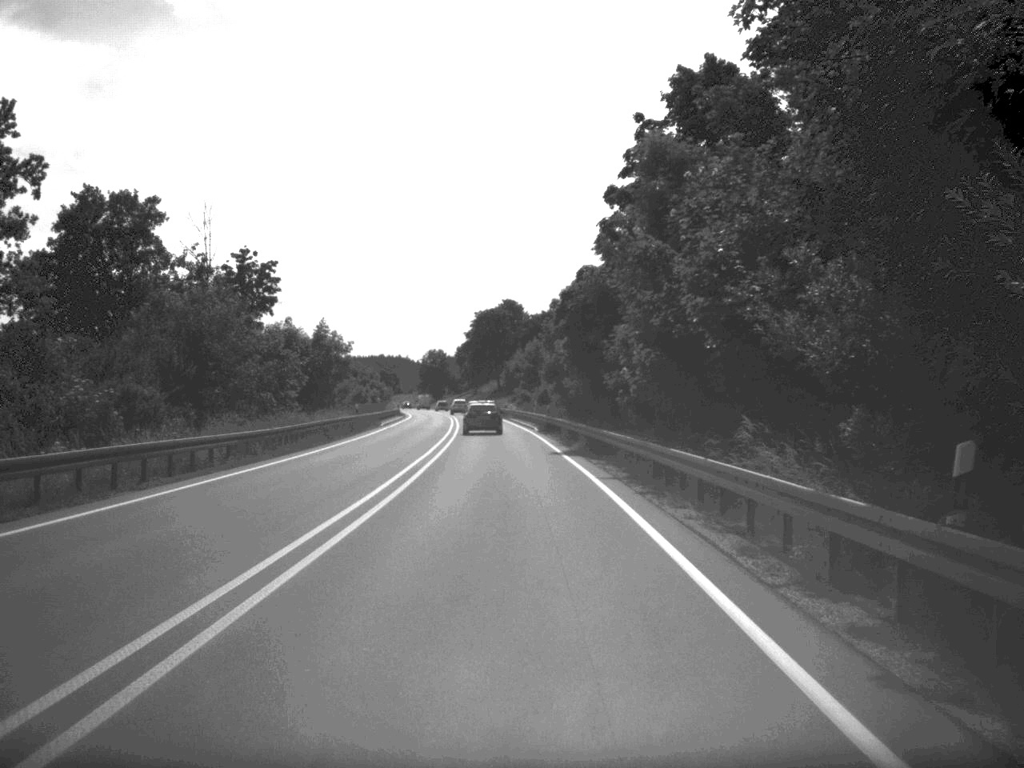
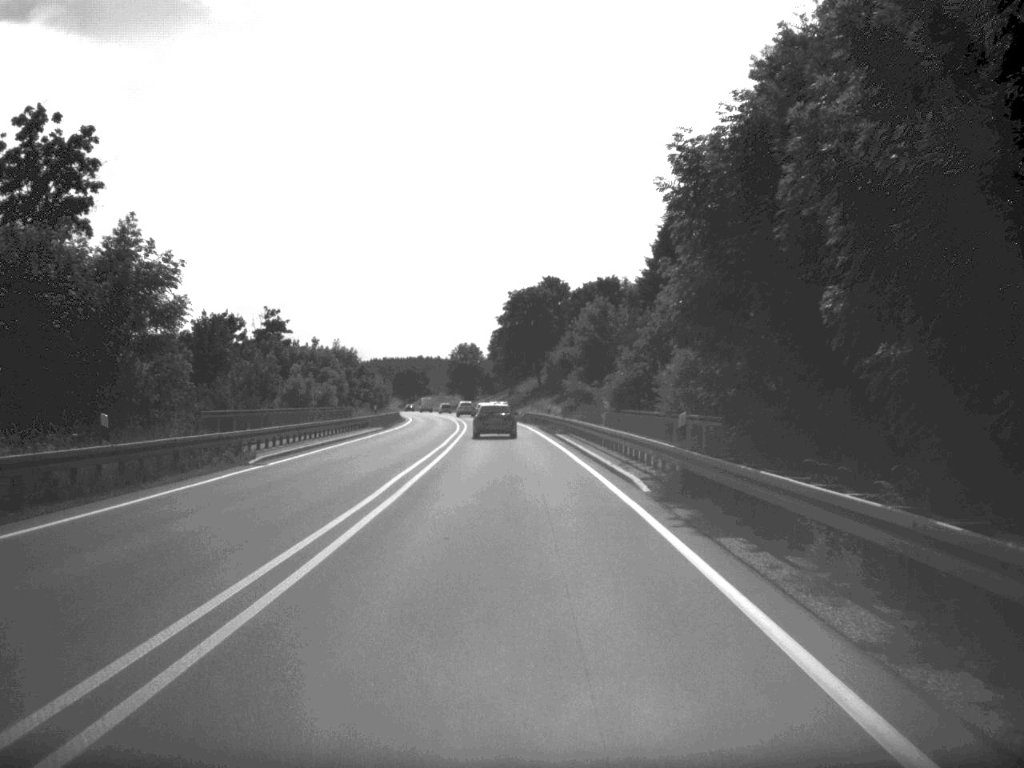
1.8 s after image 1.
(-0.7, +44.2) m; -2°
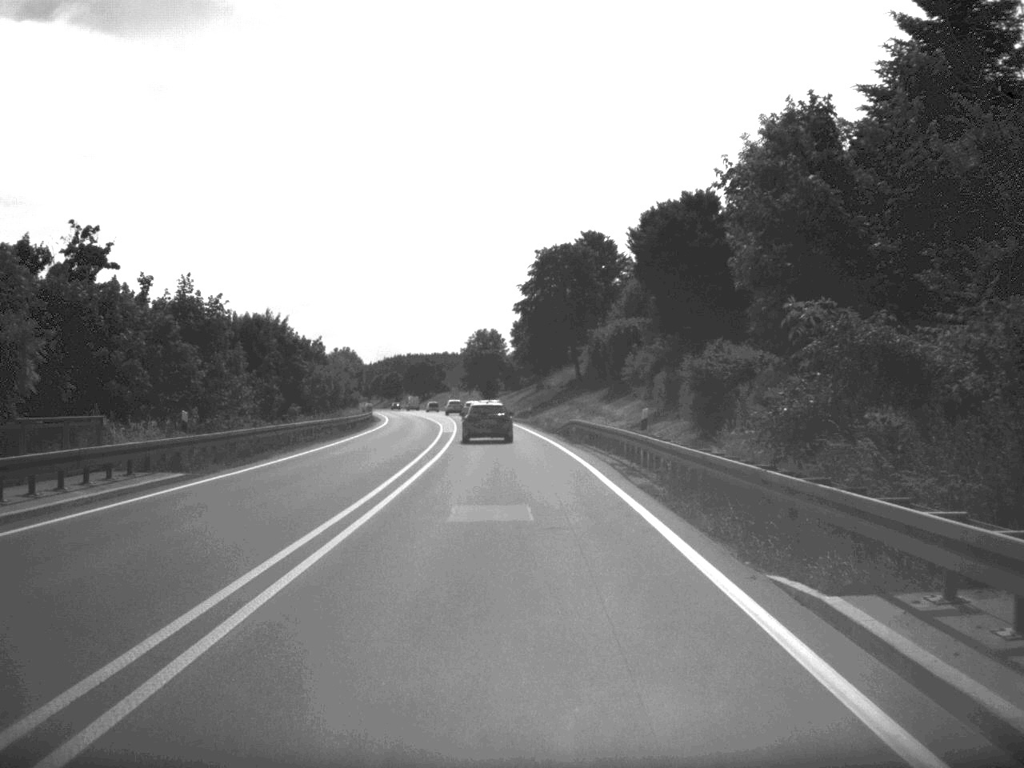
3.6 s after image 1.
(-0.6, +45.6) m; -1°
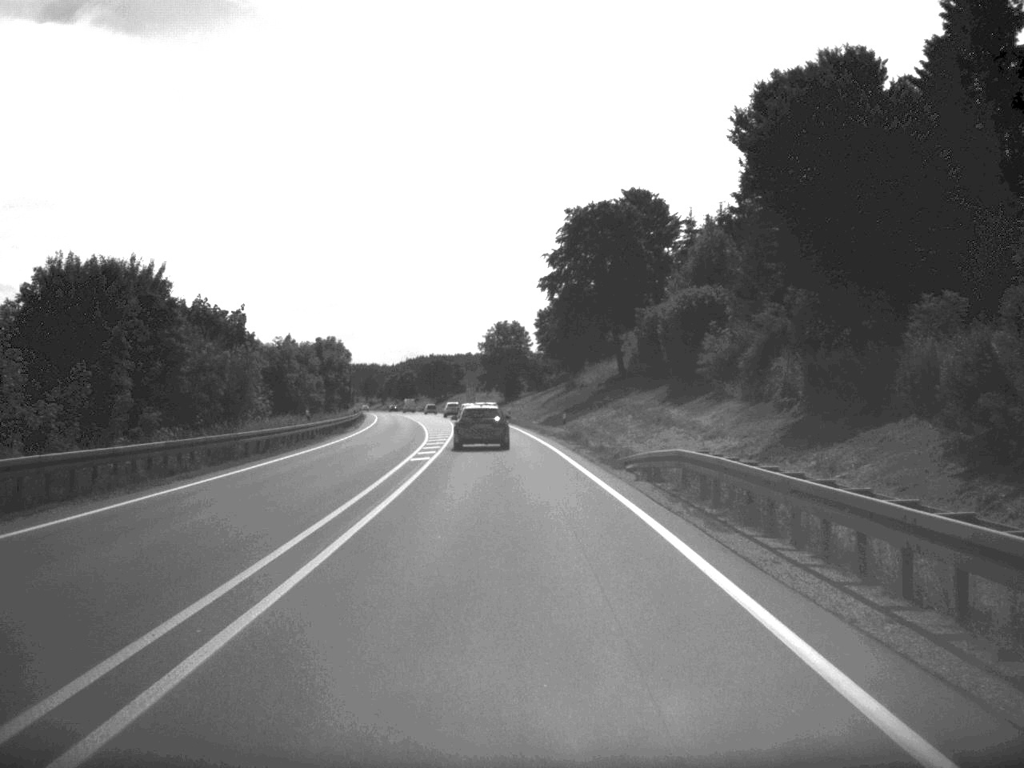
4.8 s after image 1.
(-0.3, +28.7) m; -1°
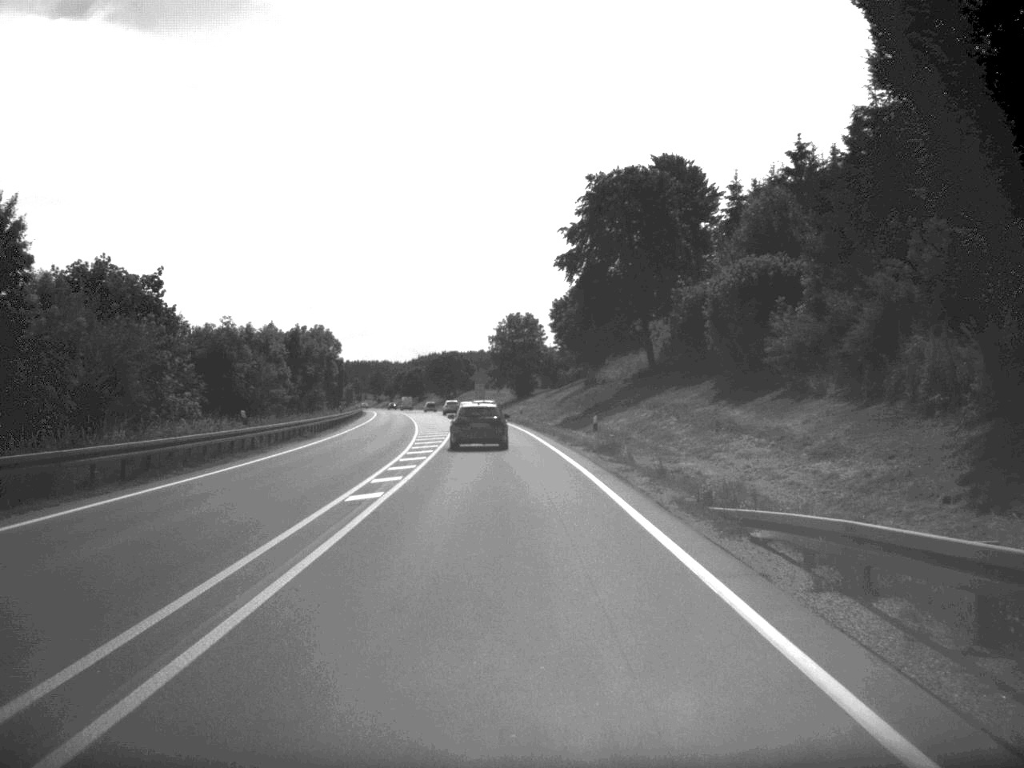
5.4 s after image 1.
(-0.1, +14.4) m; -1°
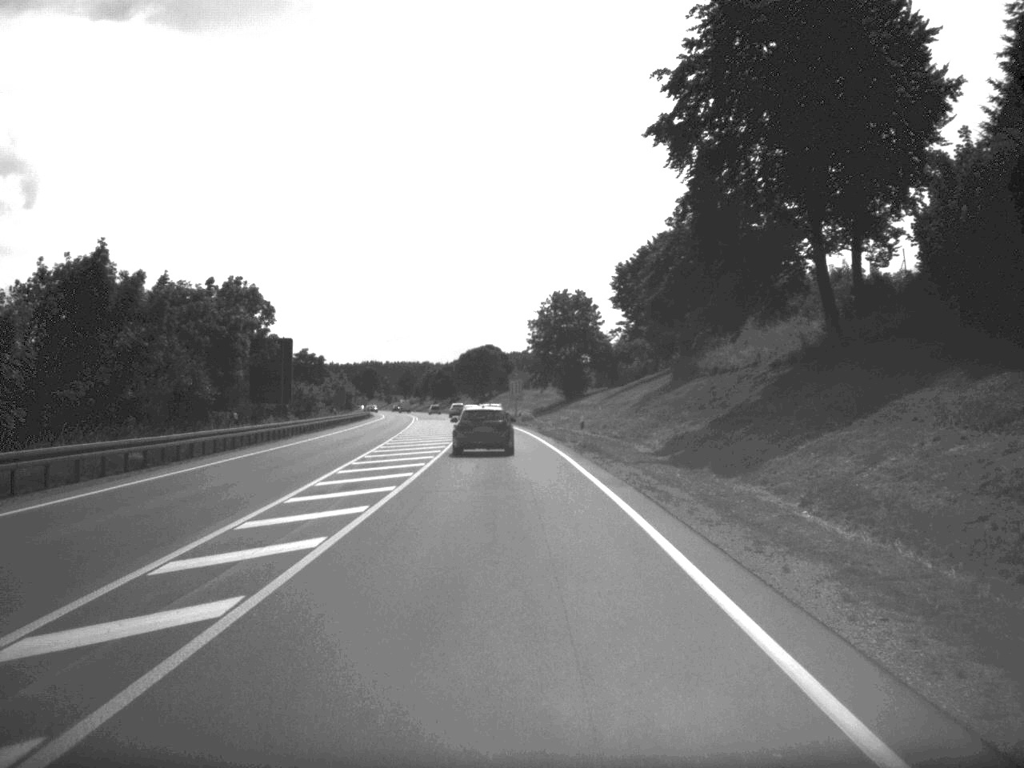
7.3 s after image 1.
(-0.7, +42.8) m; -2°
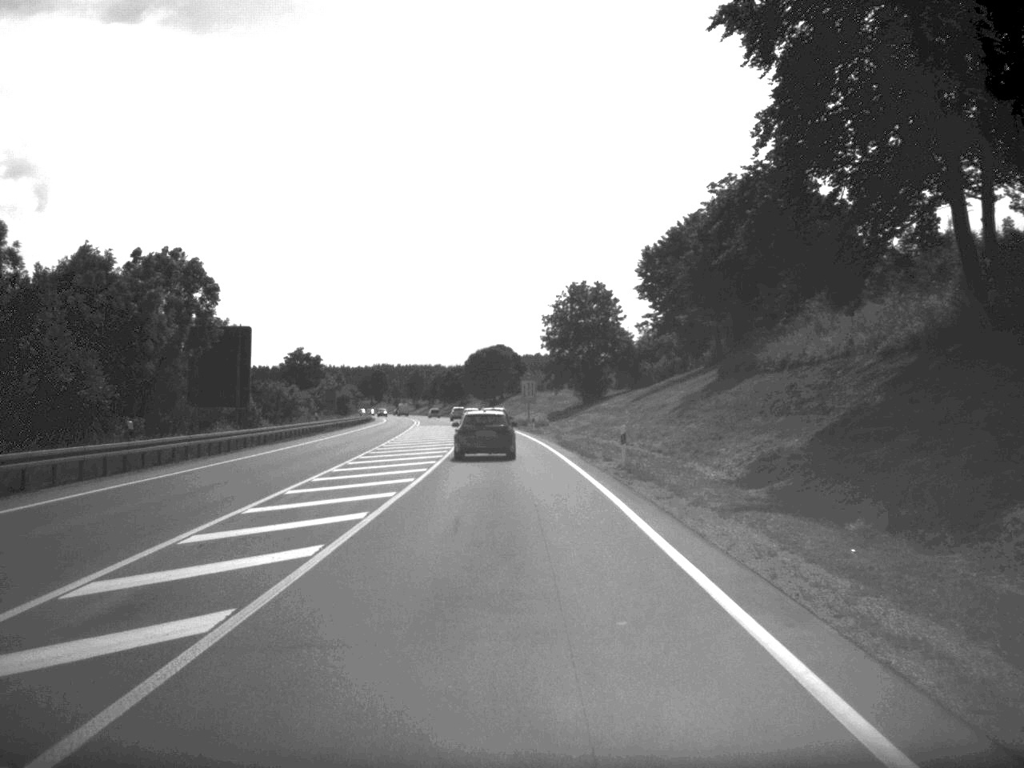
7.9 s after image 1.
(-0.1, +14.0) m; -1°
